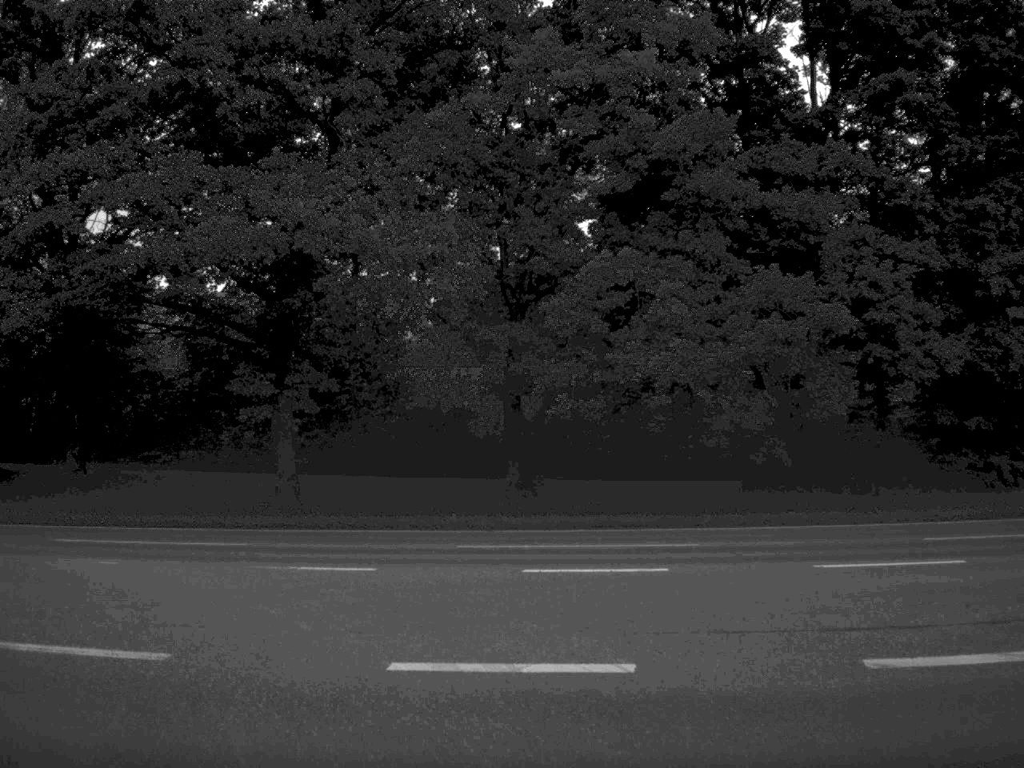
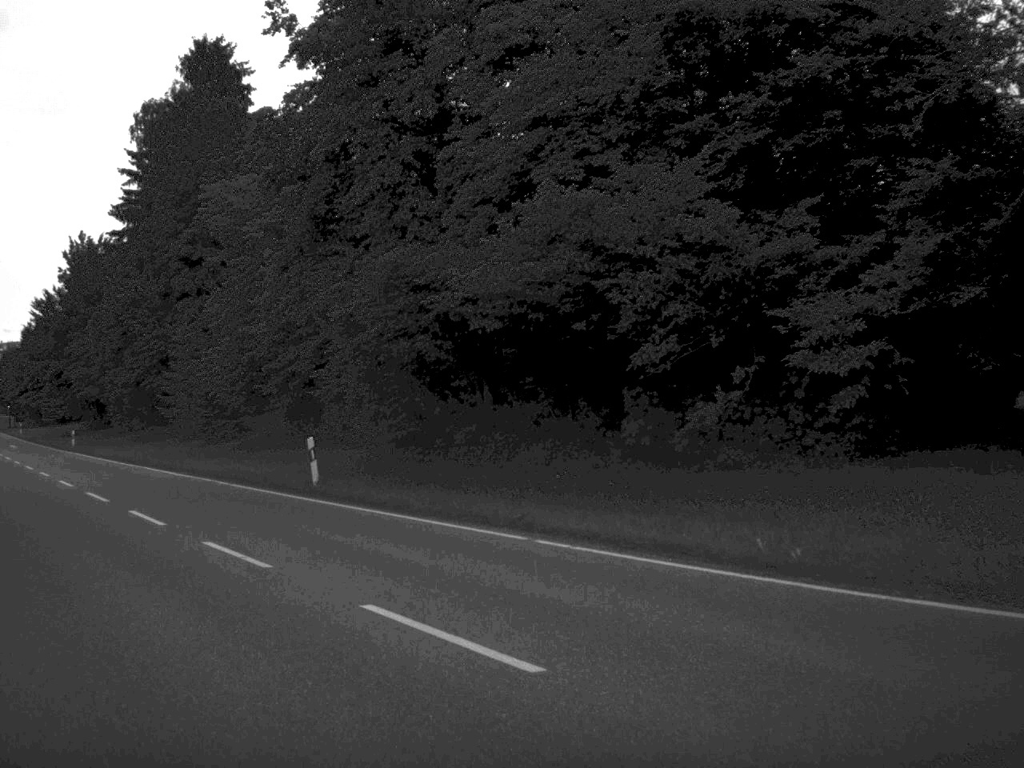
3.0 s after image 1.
(-8.0, +14.6) m; -57°
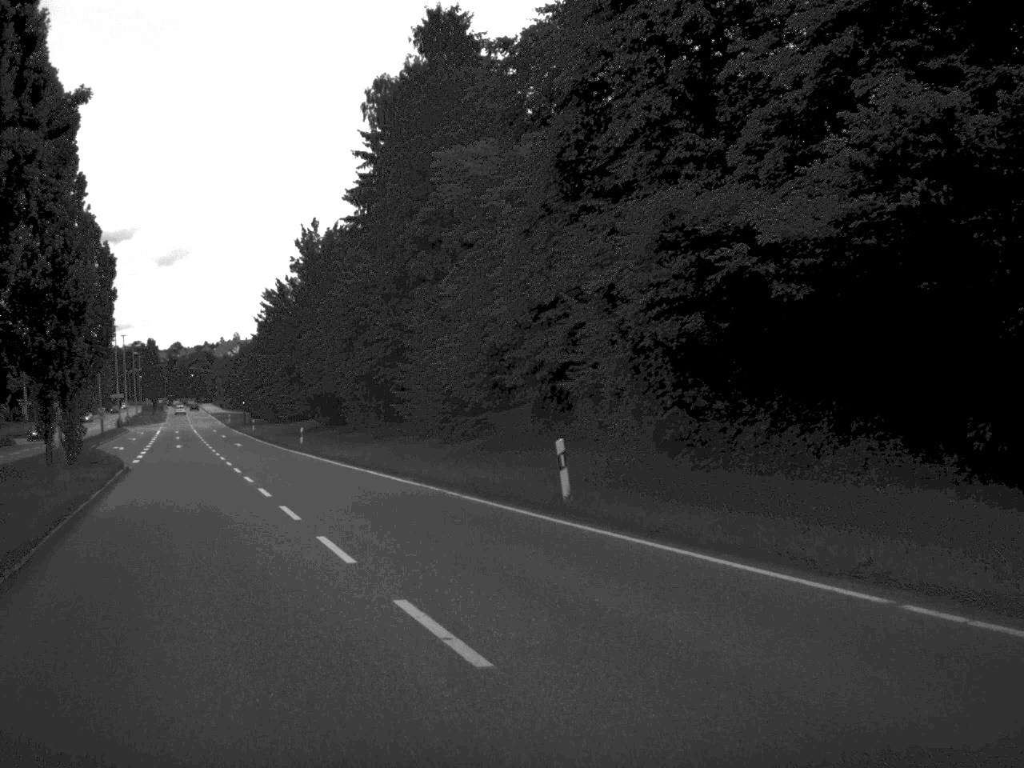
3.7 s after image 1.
(-0.5, +5.2) m; -11°
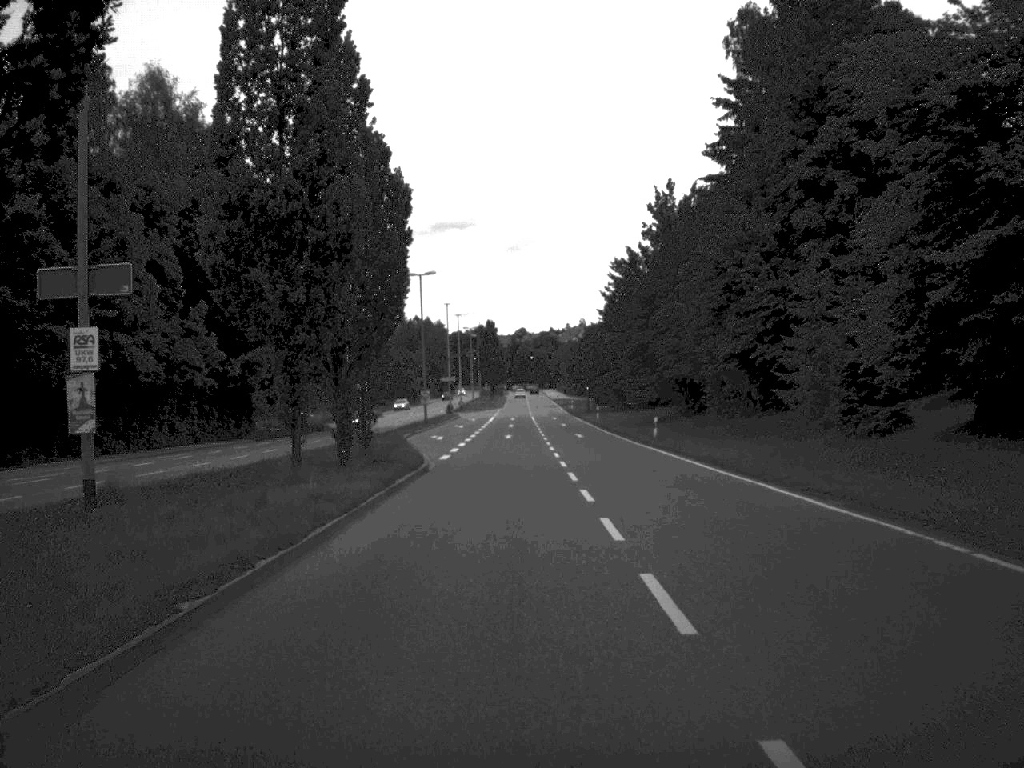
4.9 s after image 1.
(-1.8, +10.5) m; -15°
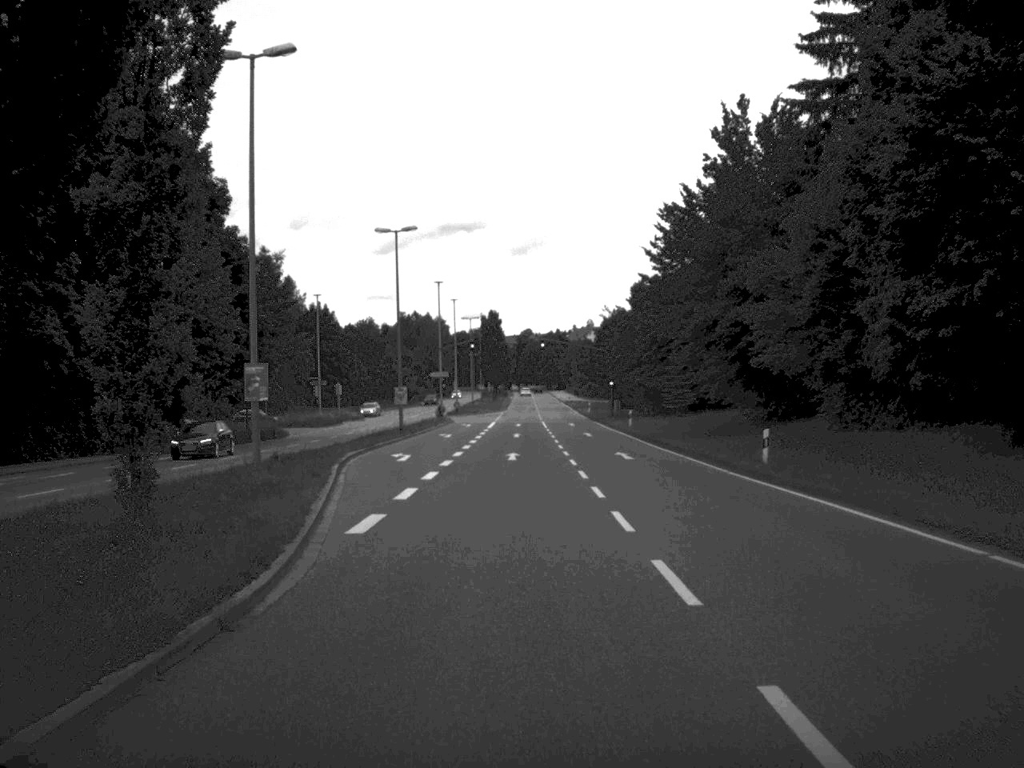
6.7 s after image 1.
(-0.3, +22.2) m; 0°
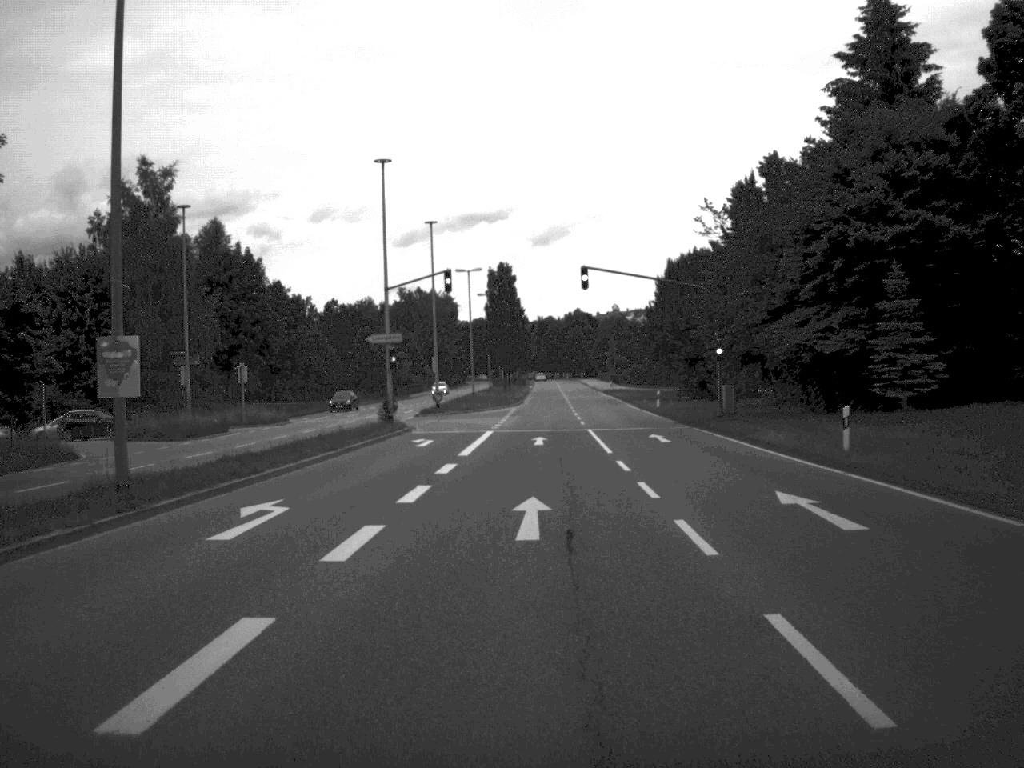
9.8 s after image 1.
(-0.3, +45.3) m; -1°
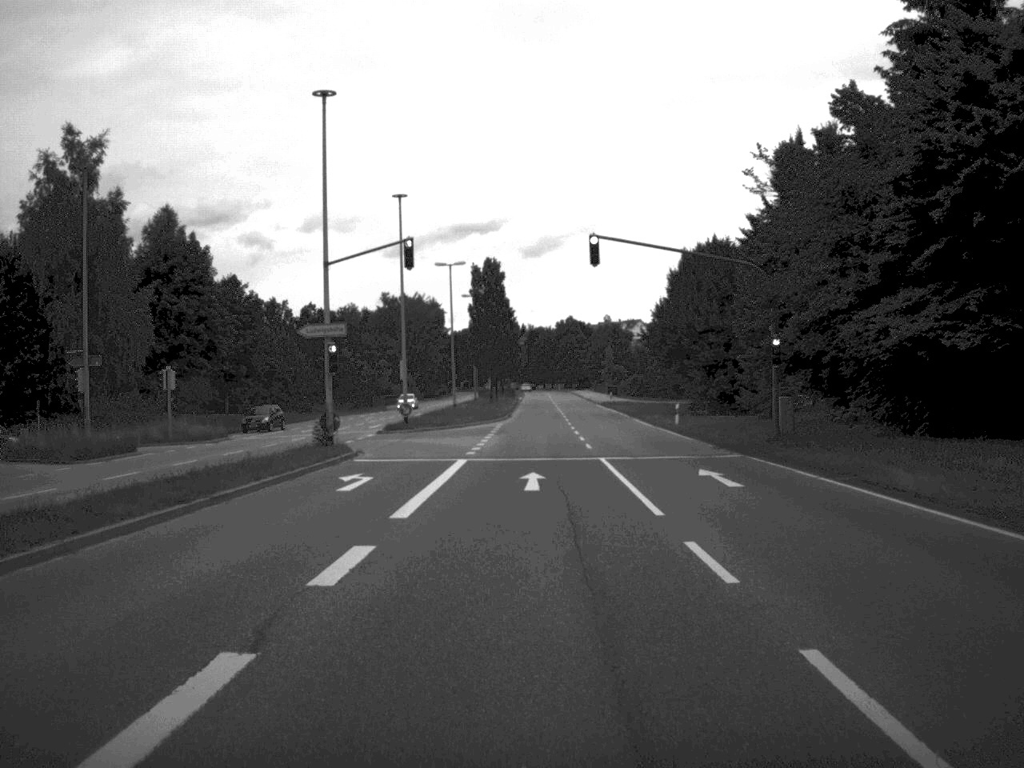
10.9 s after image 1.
(0.0, +12.7) m; 0°
